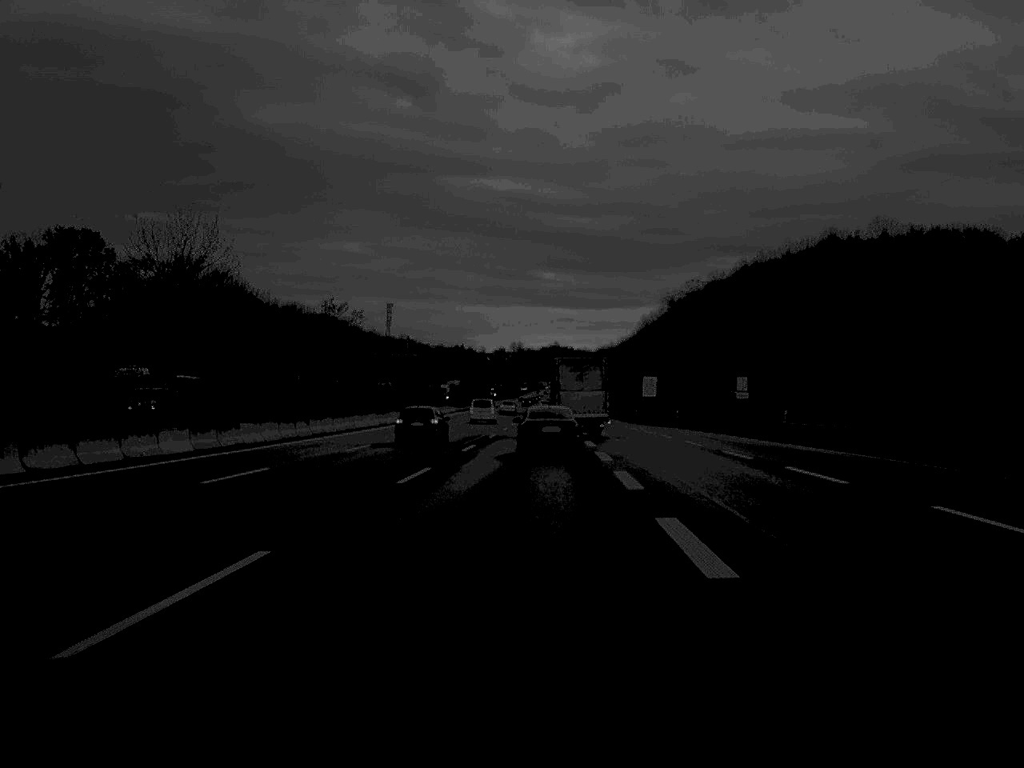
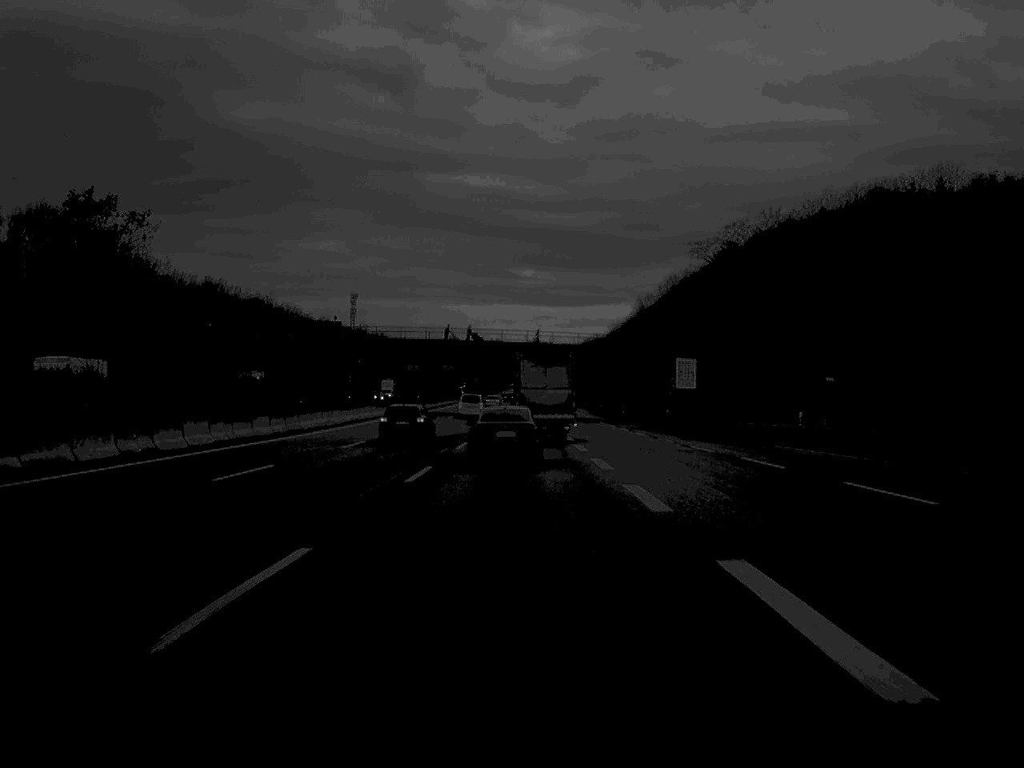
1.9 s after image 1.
(+0.6, +52.6) m; +1°
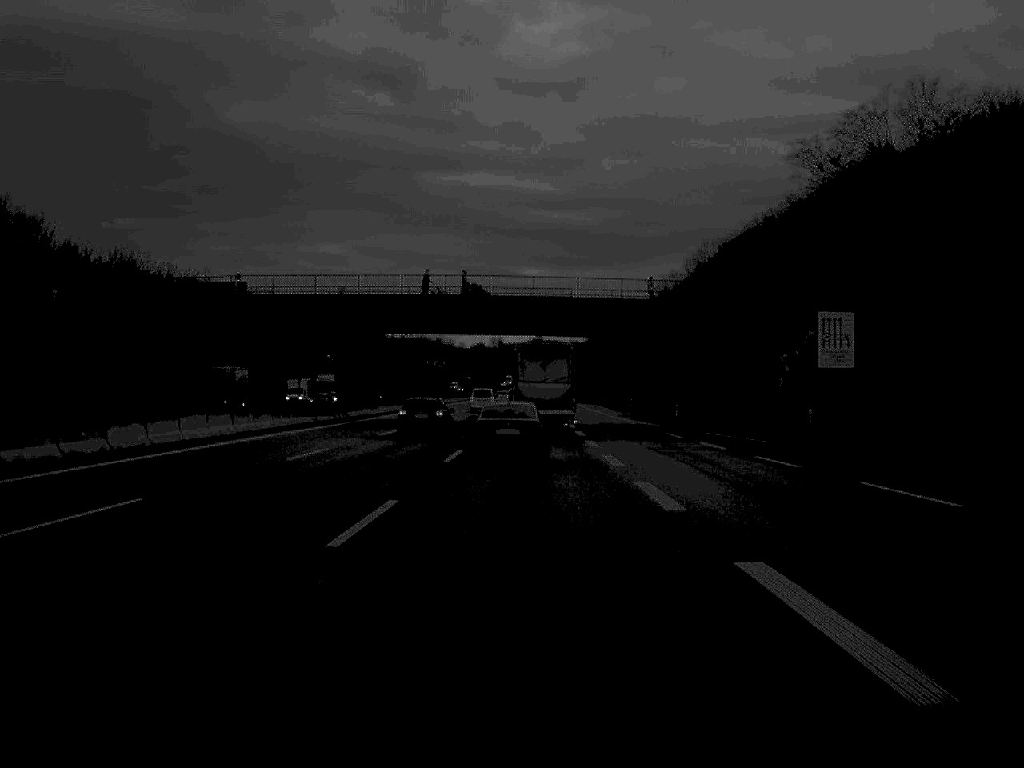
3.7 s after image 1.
(-0.1, +47.8) m; 0°
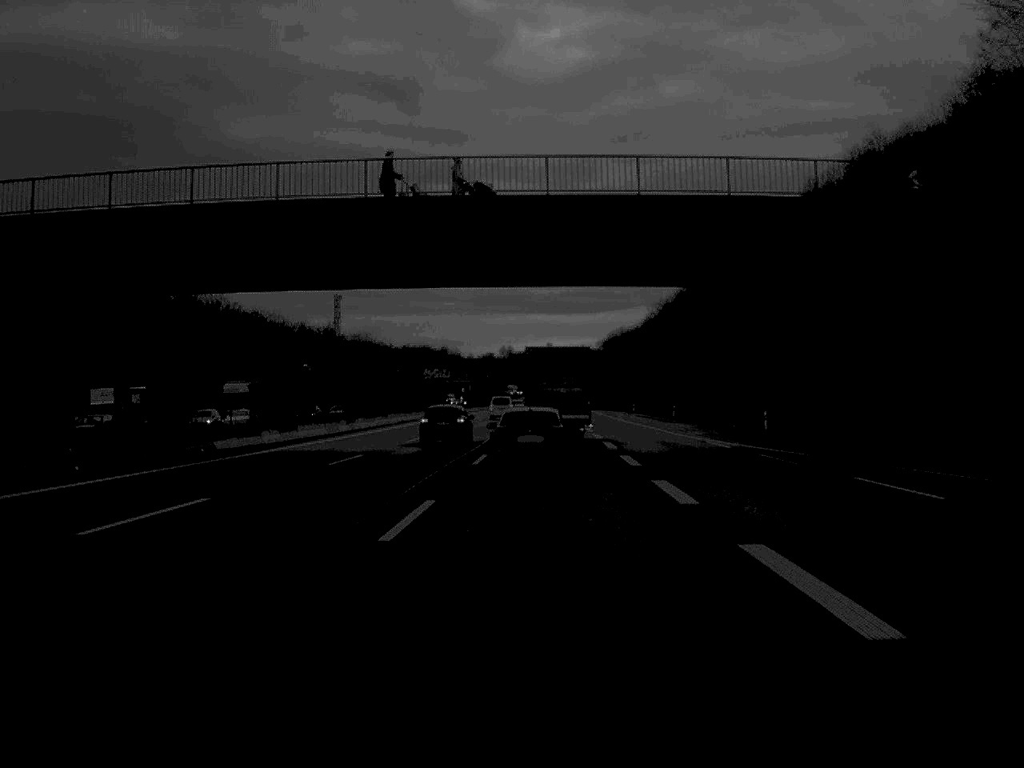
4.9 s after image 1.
(0.0, +33.8) m; -1°
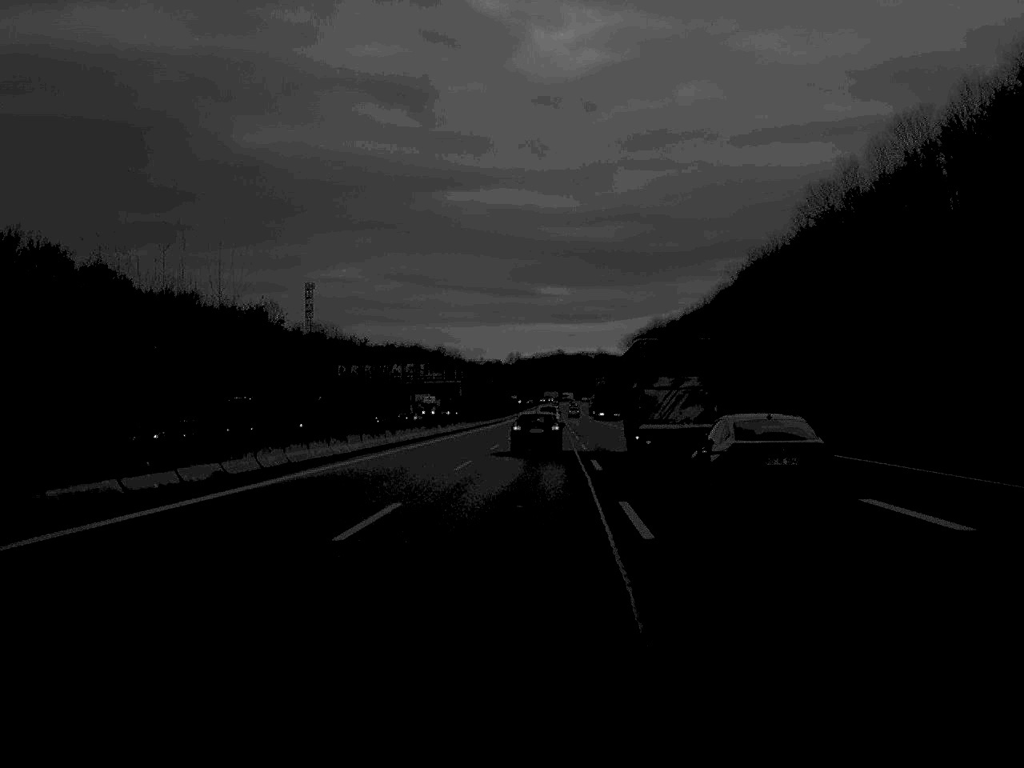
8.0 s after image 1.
(-1.4, +88.7) m; 0°
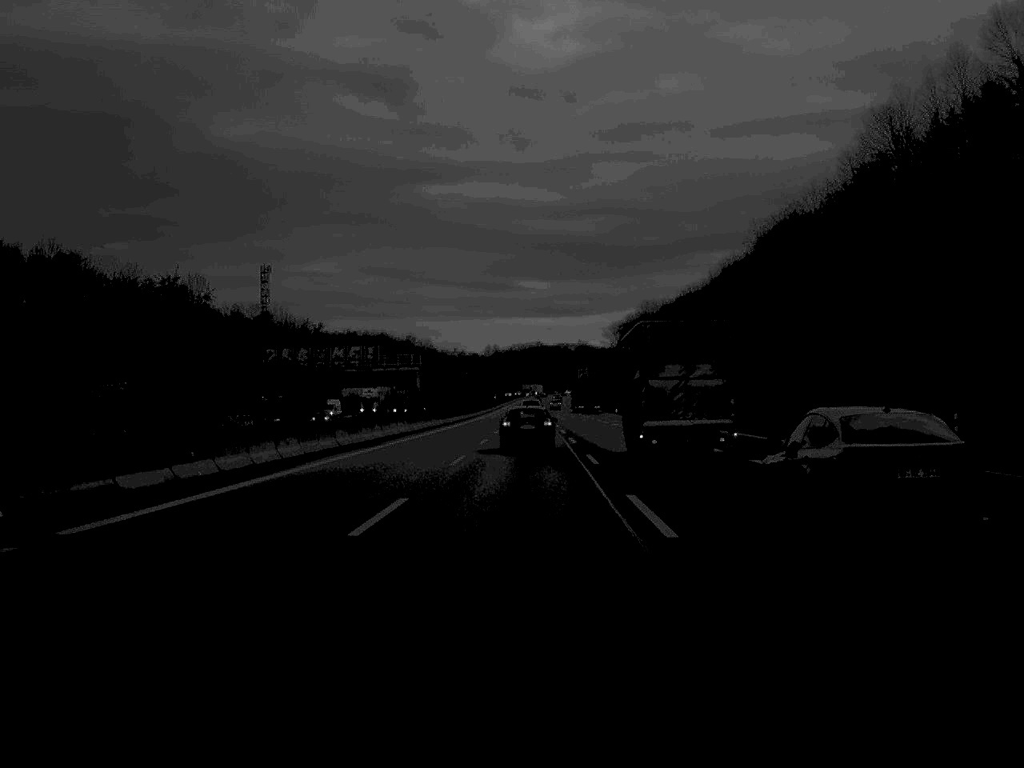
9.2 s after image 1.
(+0.4, +35.6) m; +1°
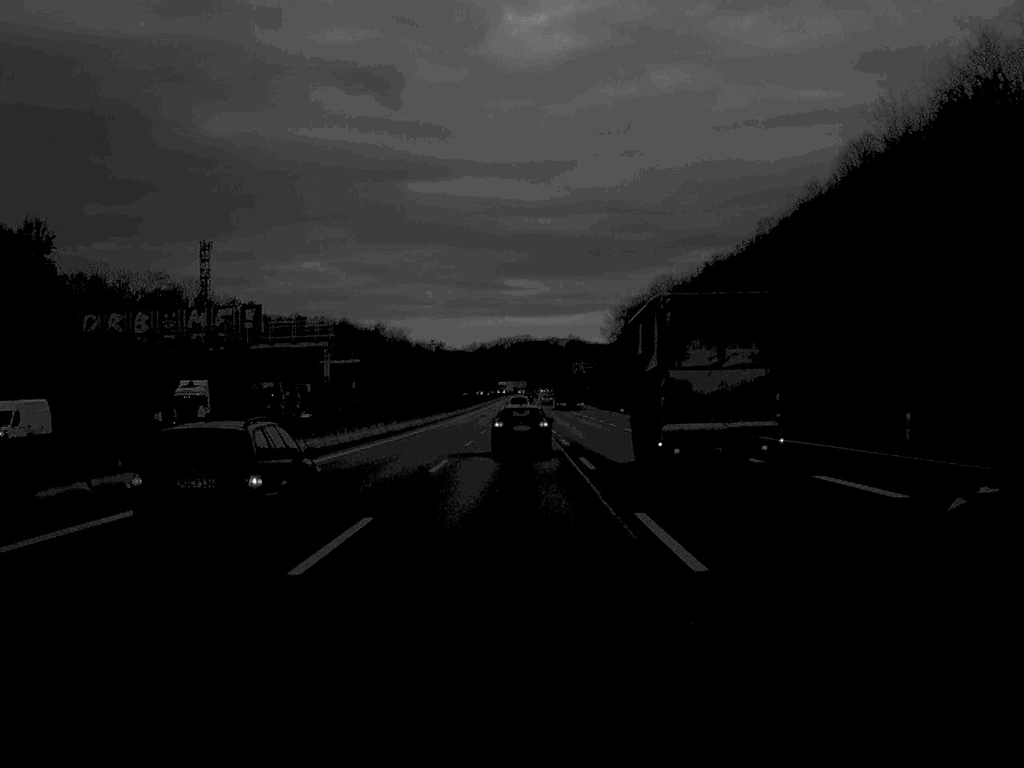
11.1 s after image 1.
(+0.3, +56.9) m; +1°
